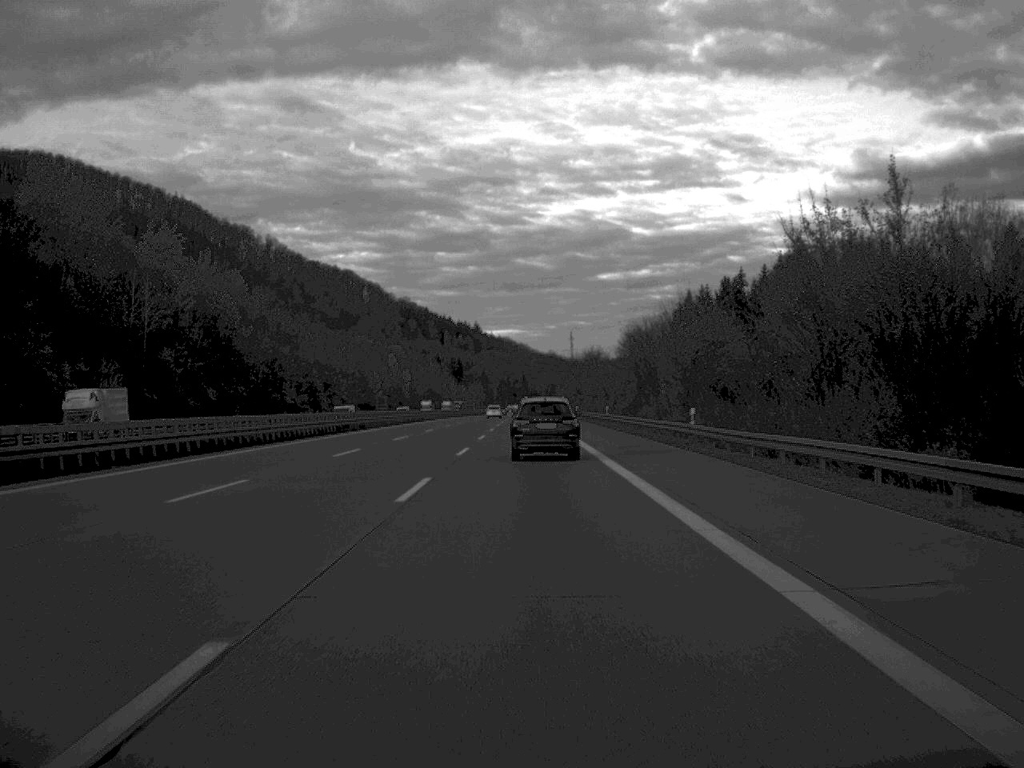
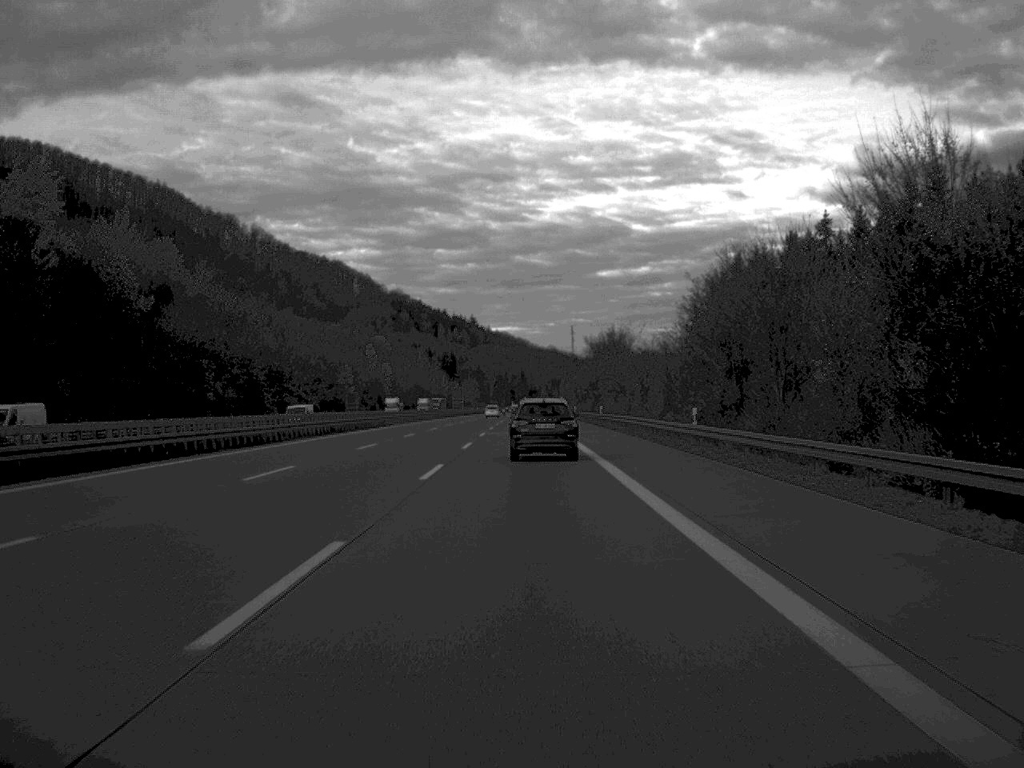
(0.0, +47.5) m; 0°
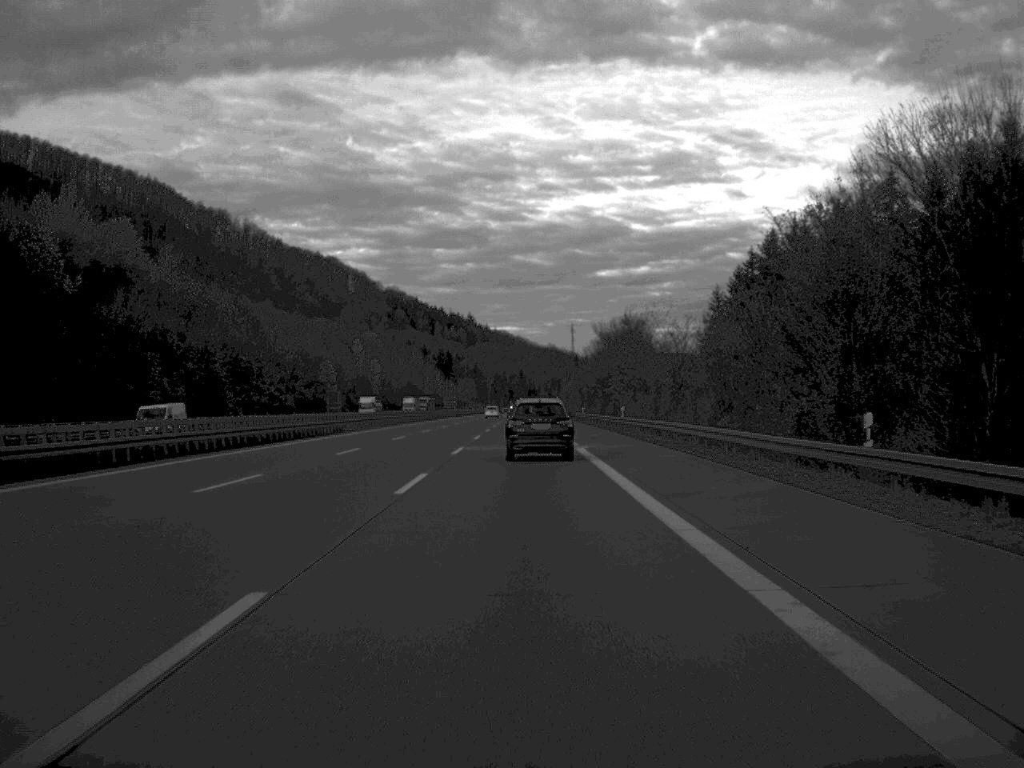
(0.0, +22.2) m; 0°
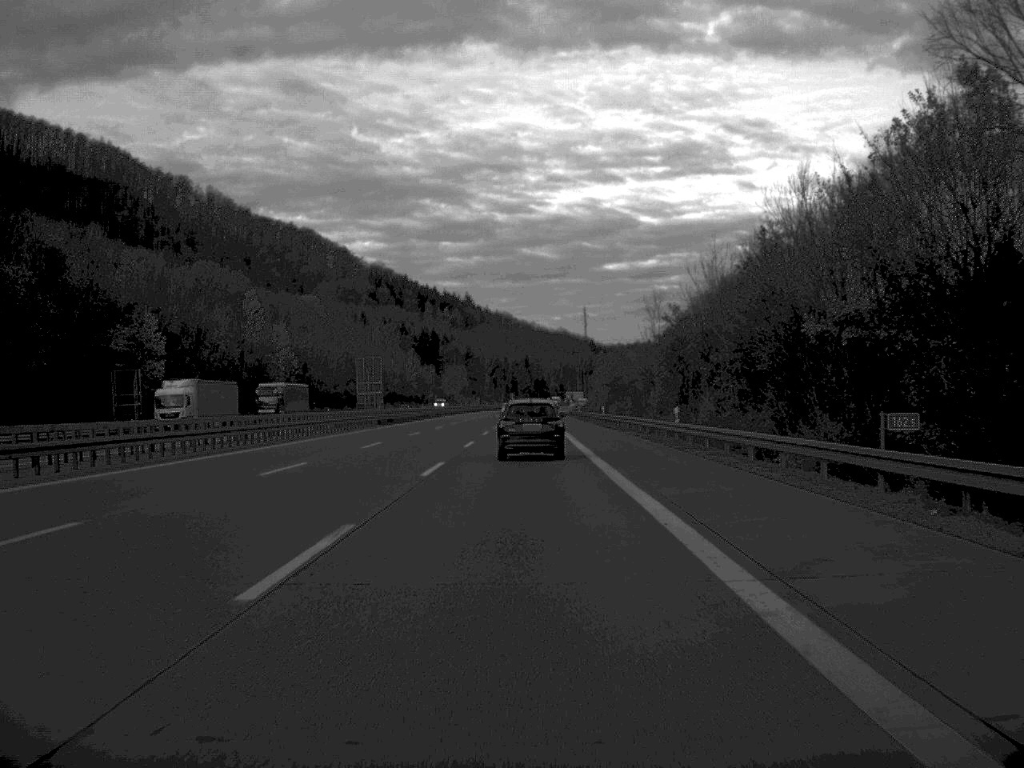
(-0.4, +118.3) m; 0°
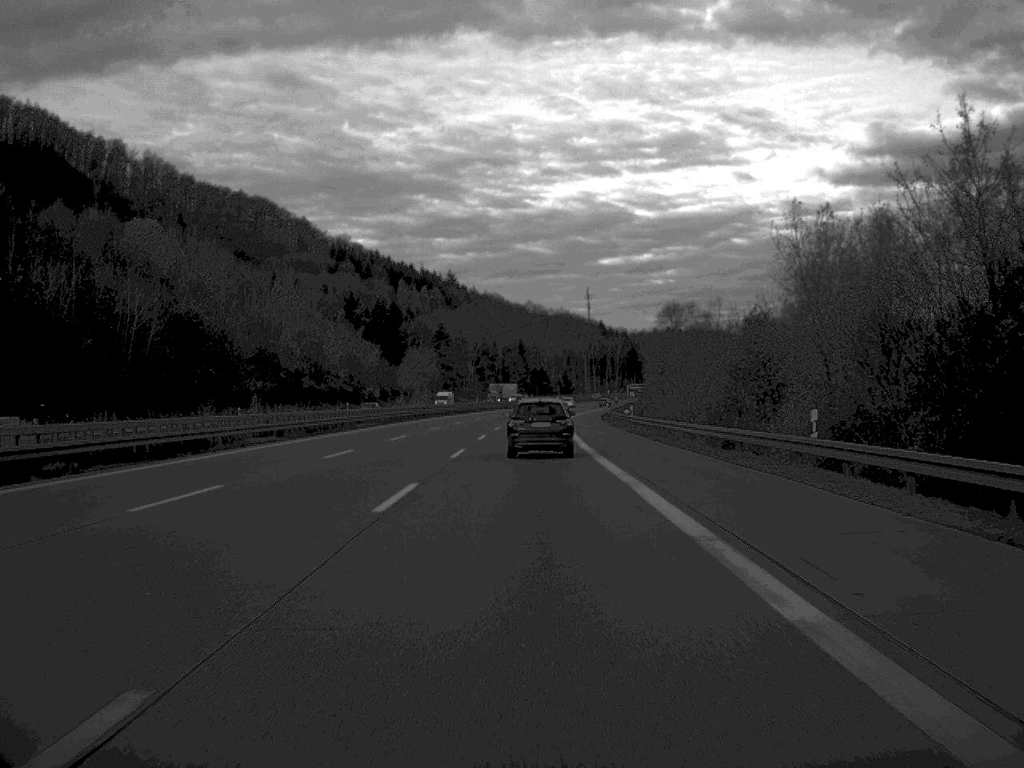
(0.0, +116.5) m; 0°
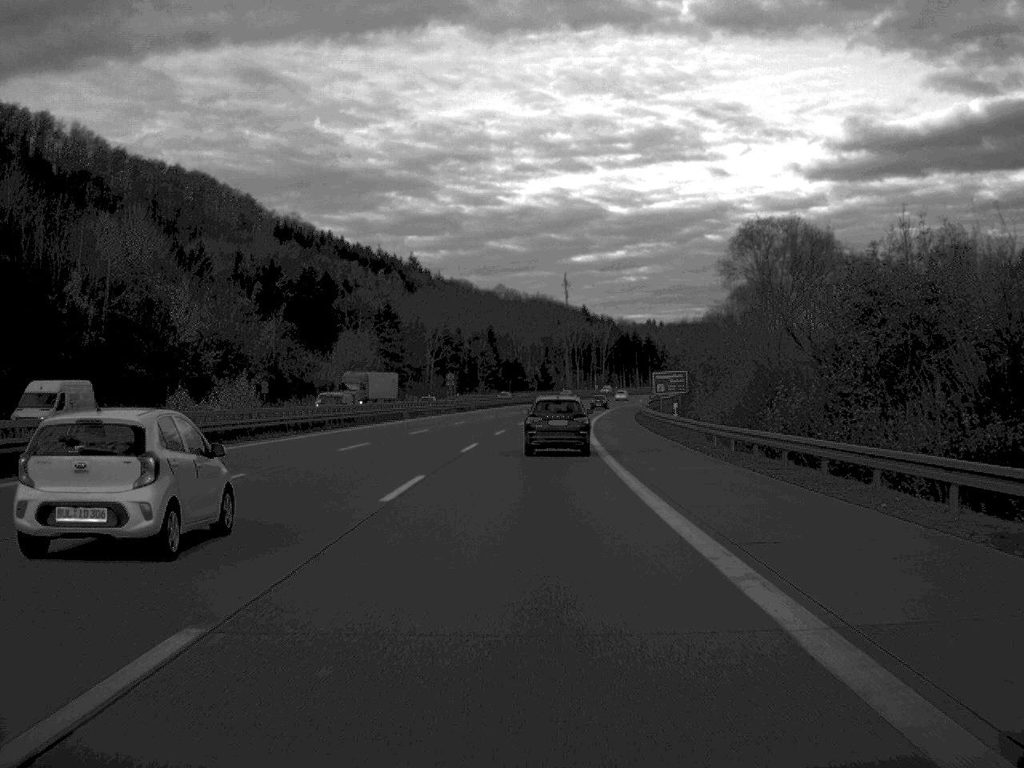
(+0.5, +69.9) m; +1°
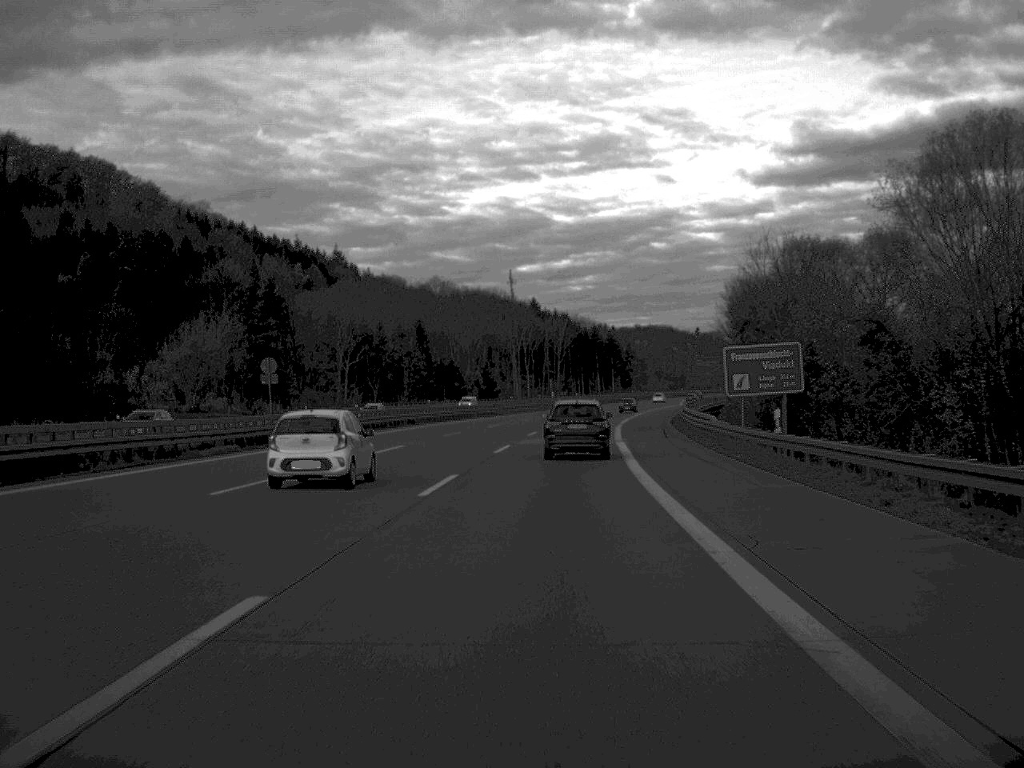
(+1.6, +69.1) m; +2°
